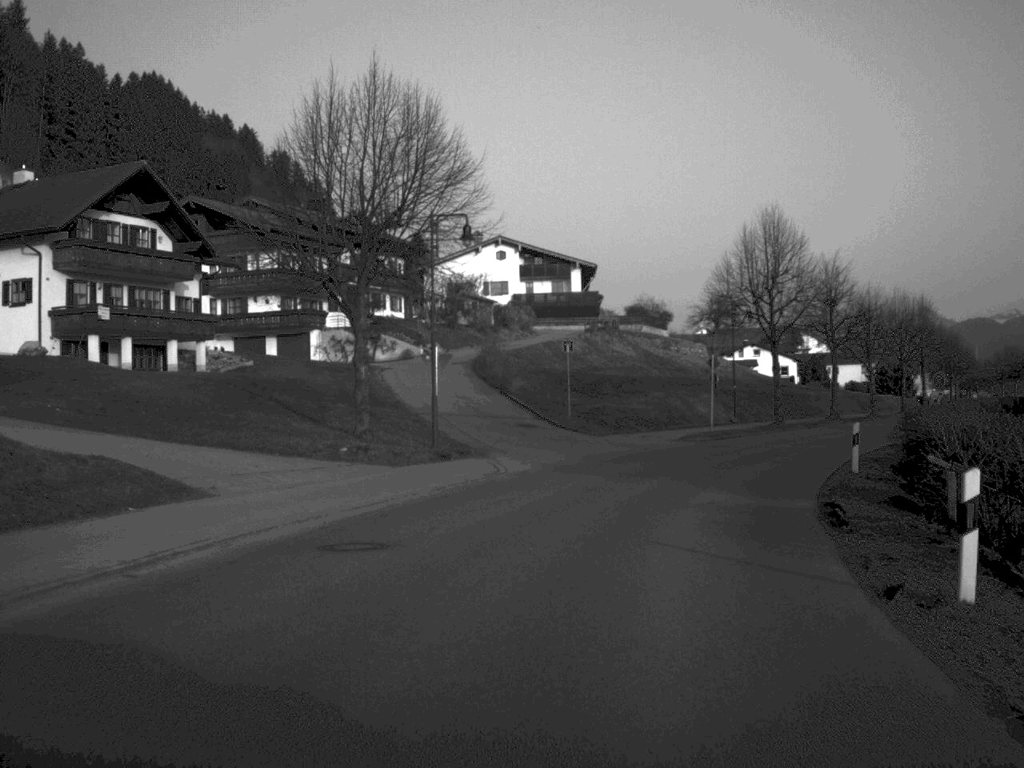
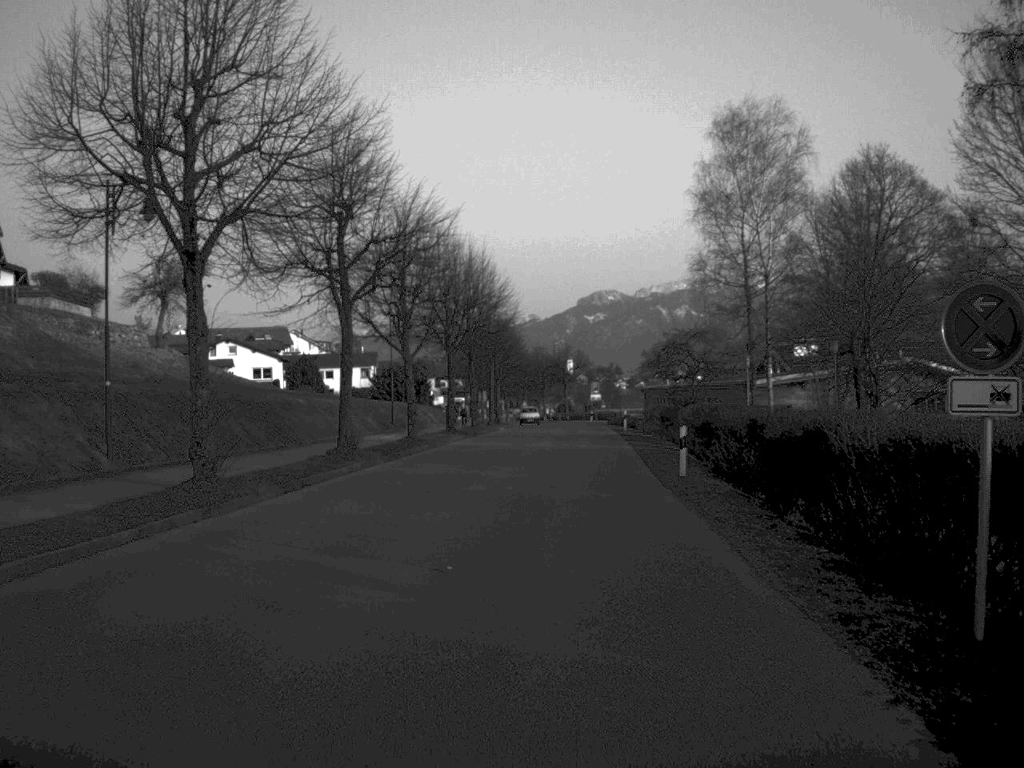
(+7.8, +35.9) m; +23°
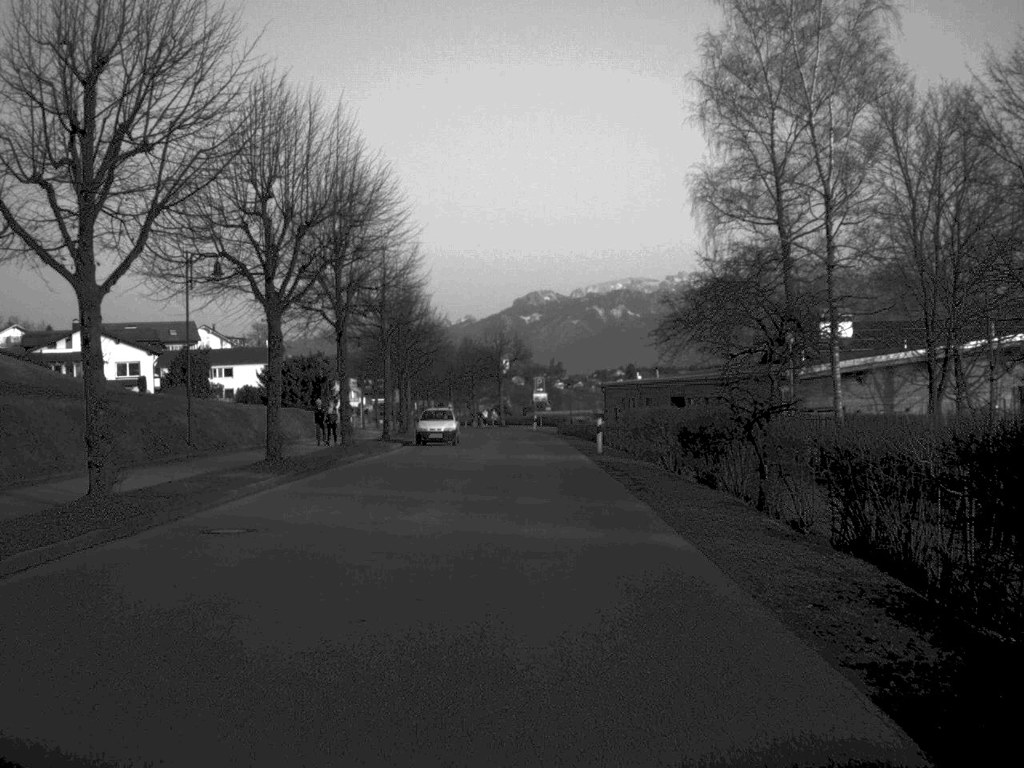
(+0.9, +28.0) m; +3°
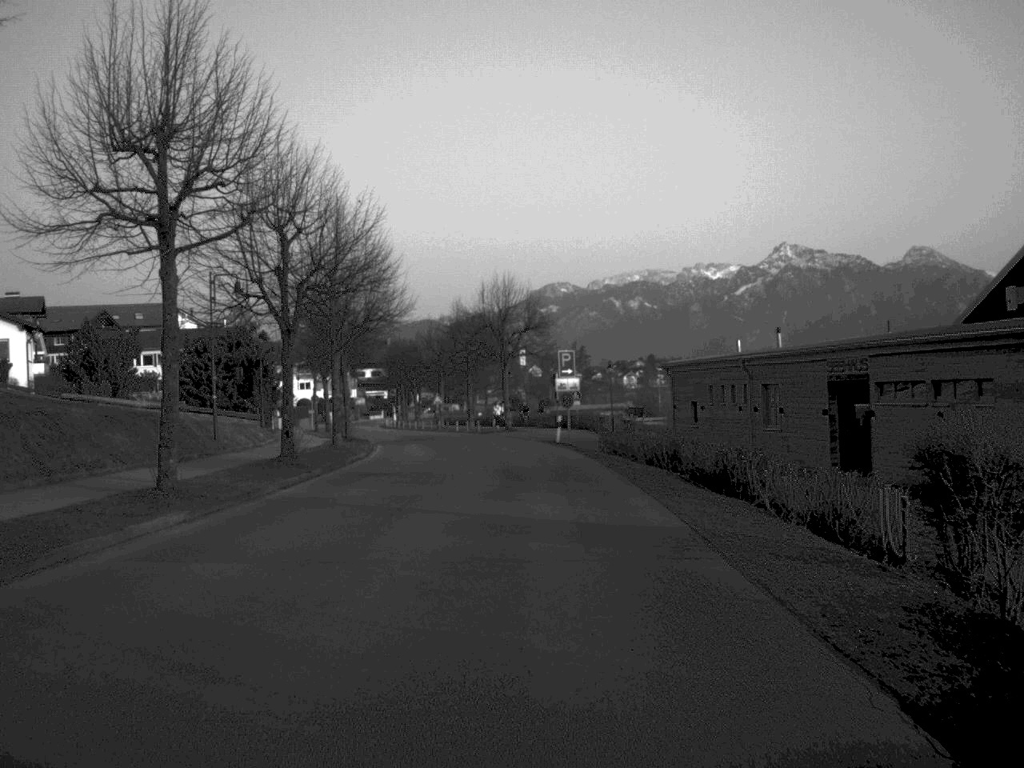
(0.0, +34.6) m; -1°
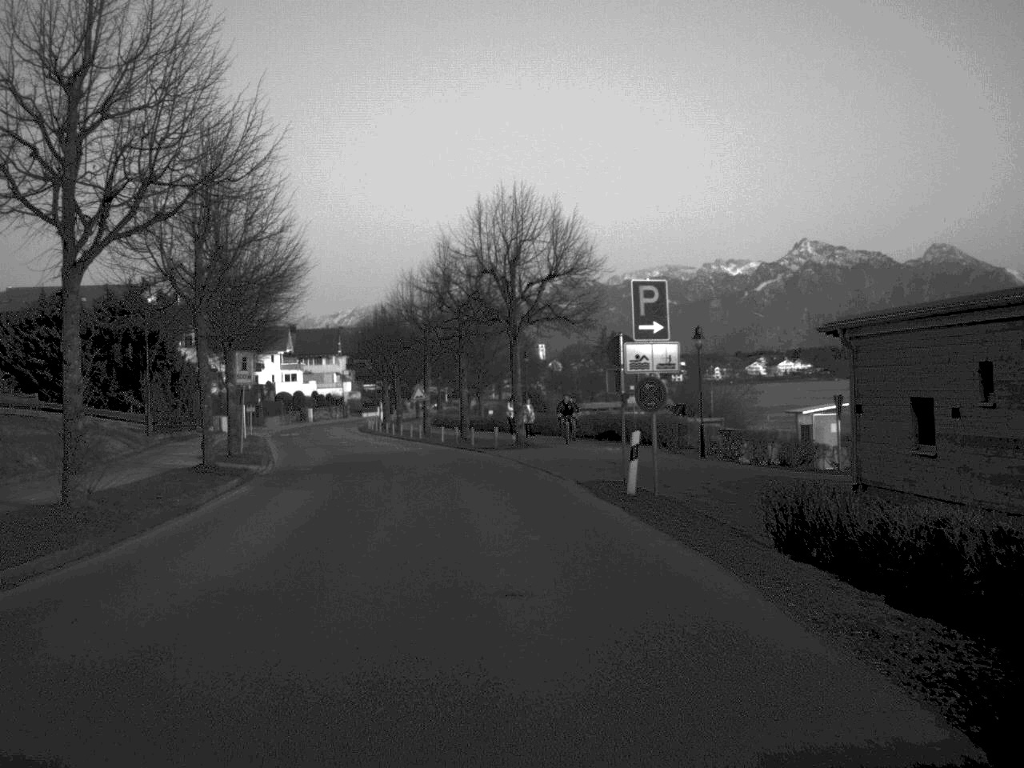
(-0.1, +28.0) m; -1°
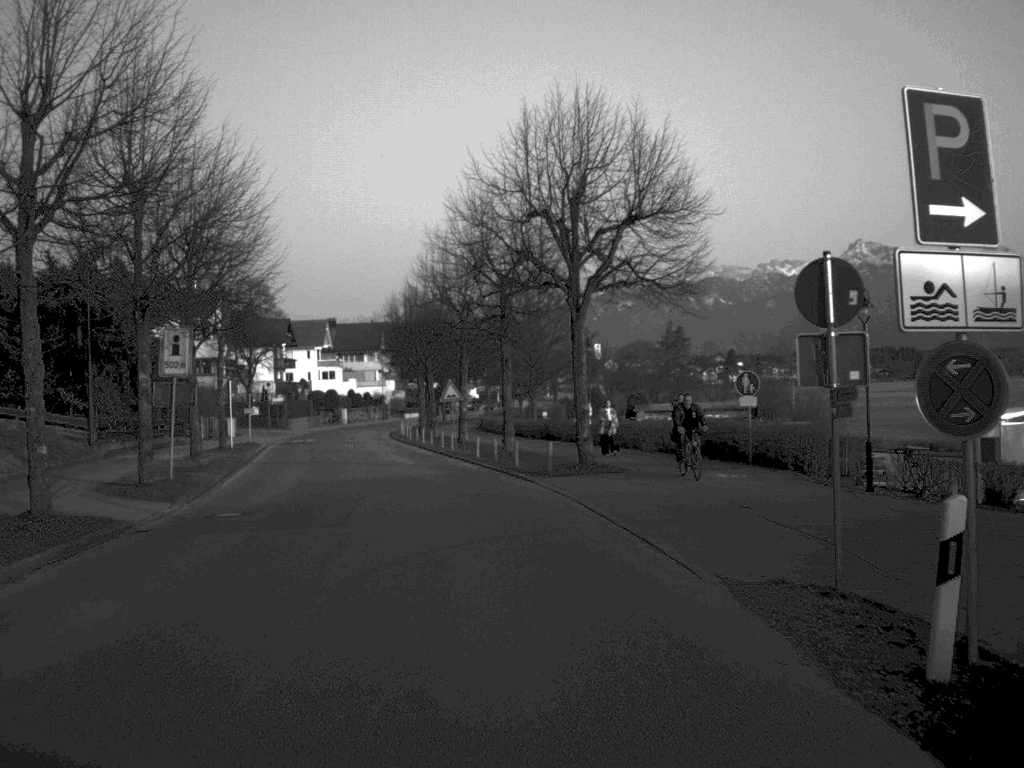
(-0.2, +13.4) m; -3°
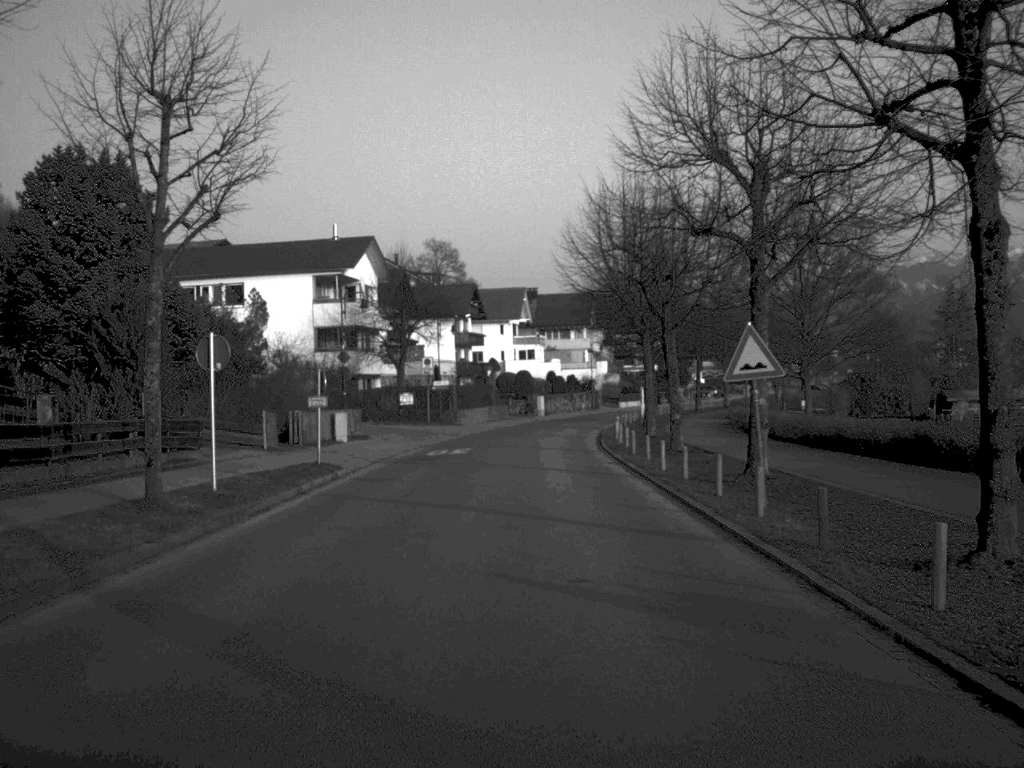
(-2.6, +28.8) m; -9°
